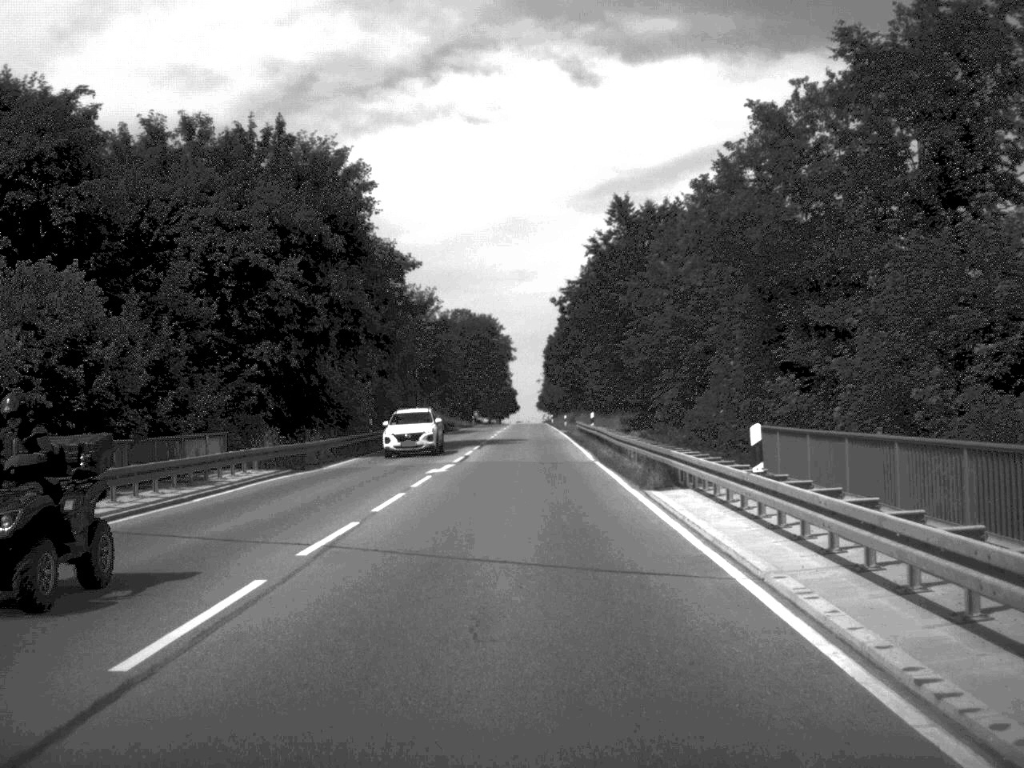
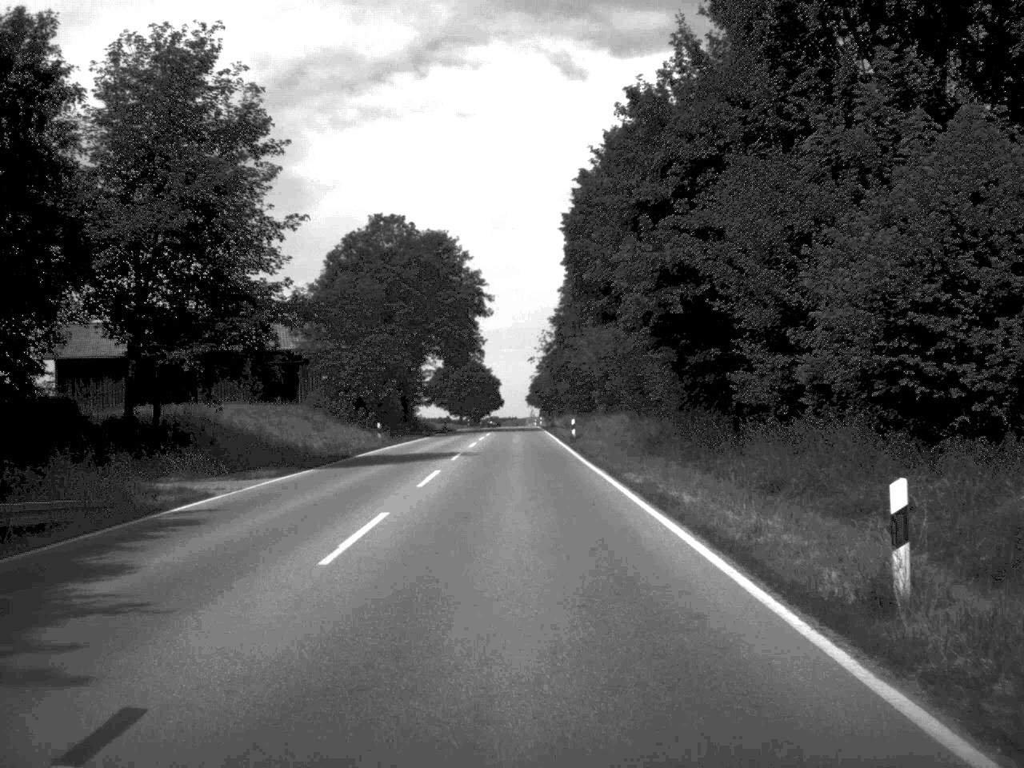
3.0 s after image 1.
(+0.2, +83.7) m; +1°
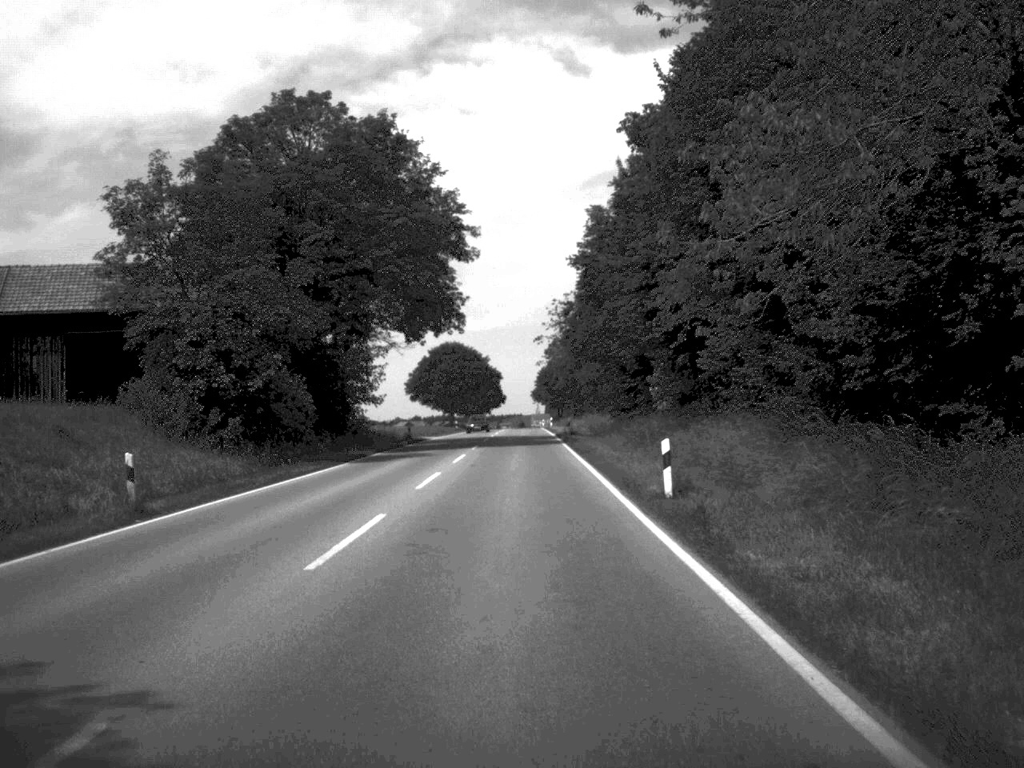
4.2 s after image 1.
(-0.1, +36.7) m; 0°
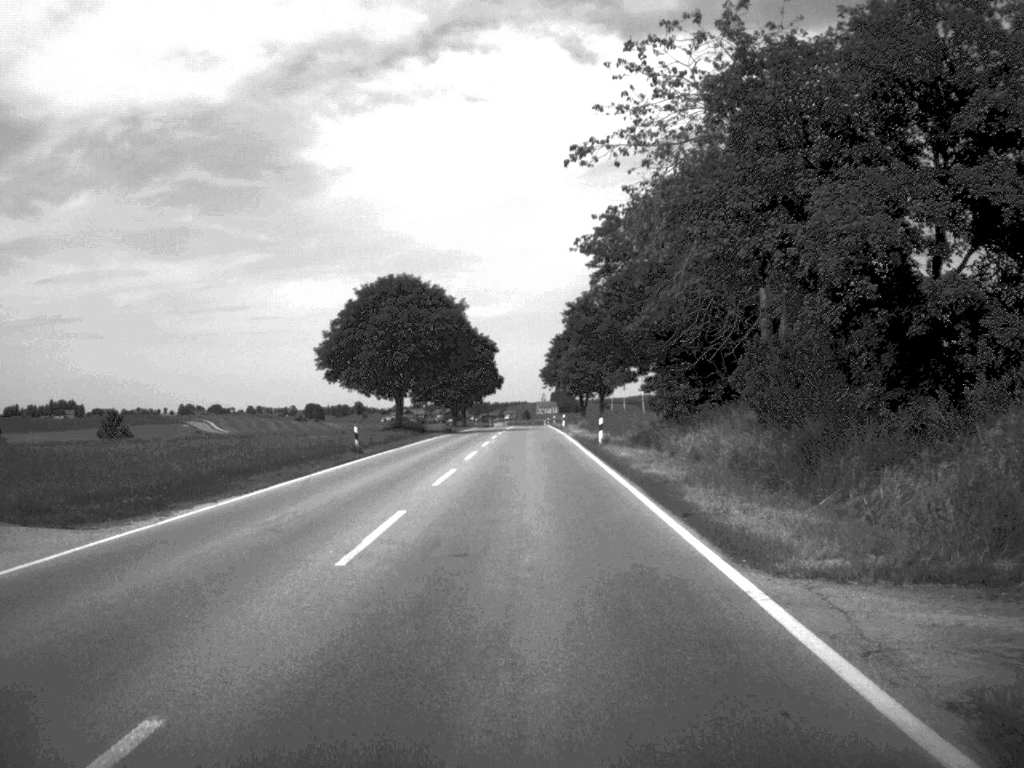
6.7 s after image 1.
(-0.3, +72.4) m; 0°
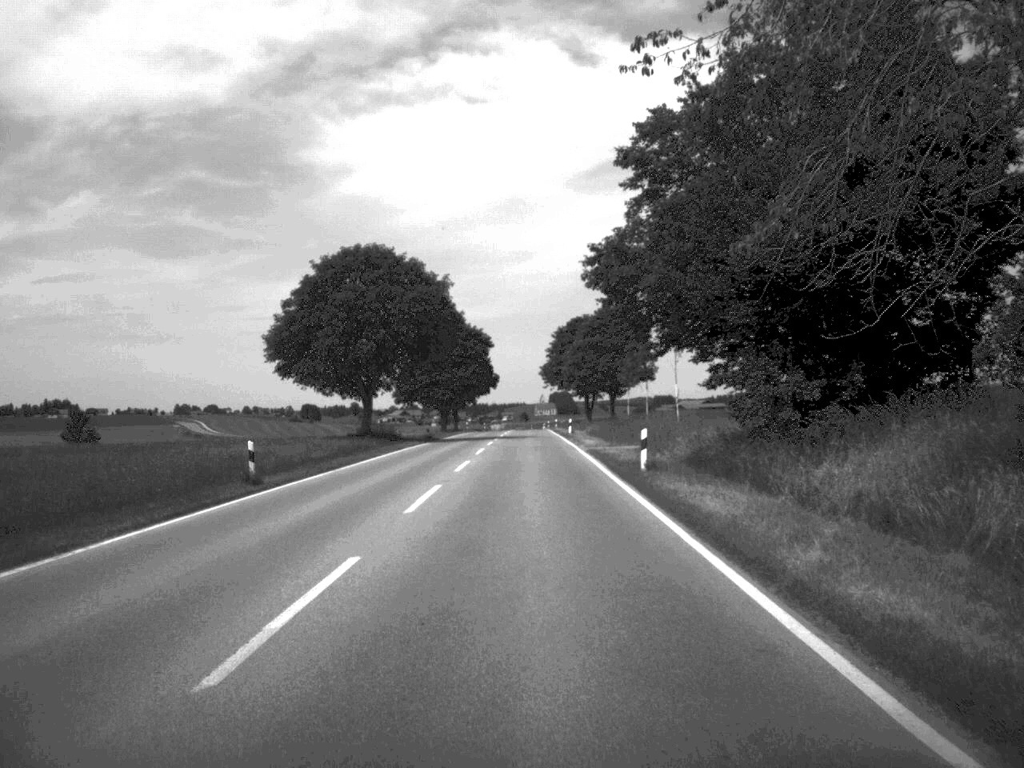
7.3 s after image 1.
(0.0, +17.4) m; 0°
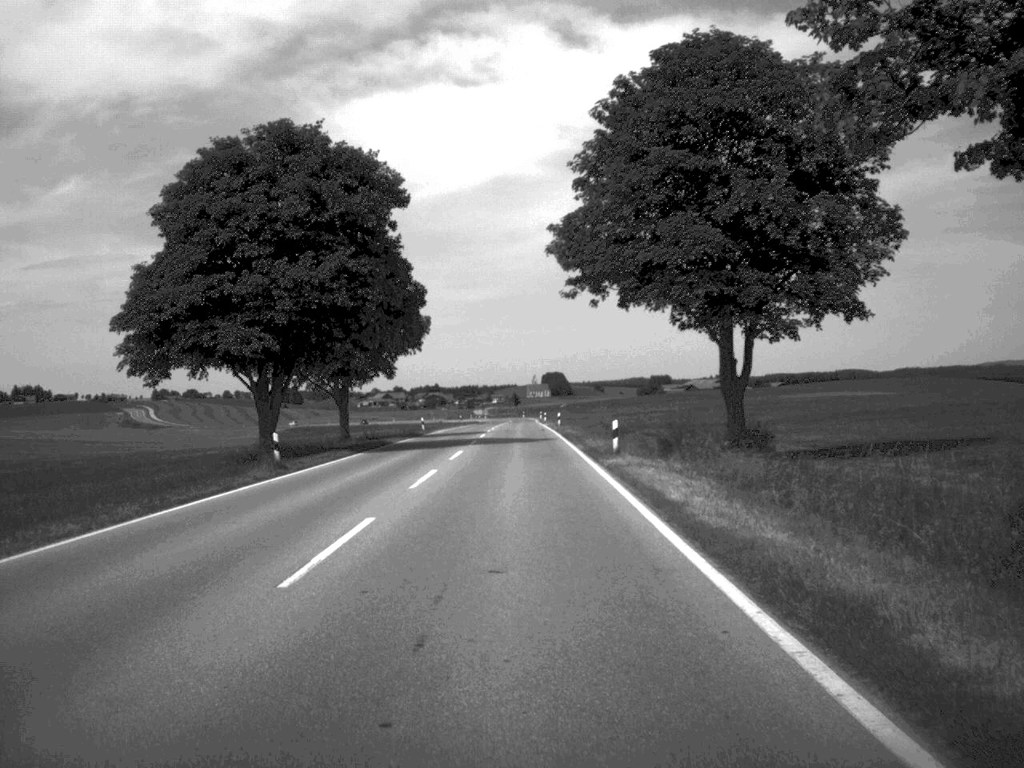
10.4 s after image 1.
(+0.3, +93.1) m; 0°
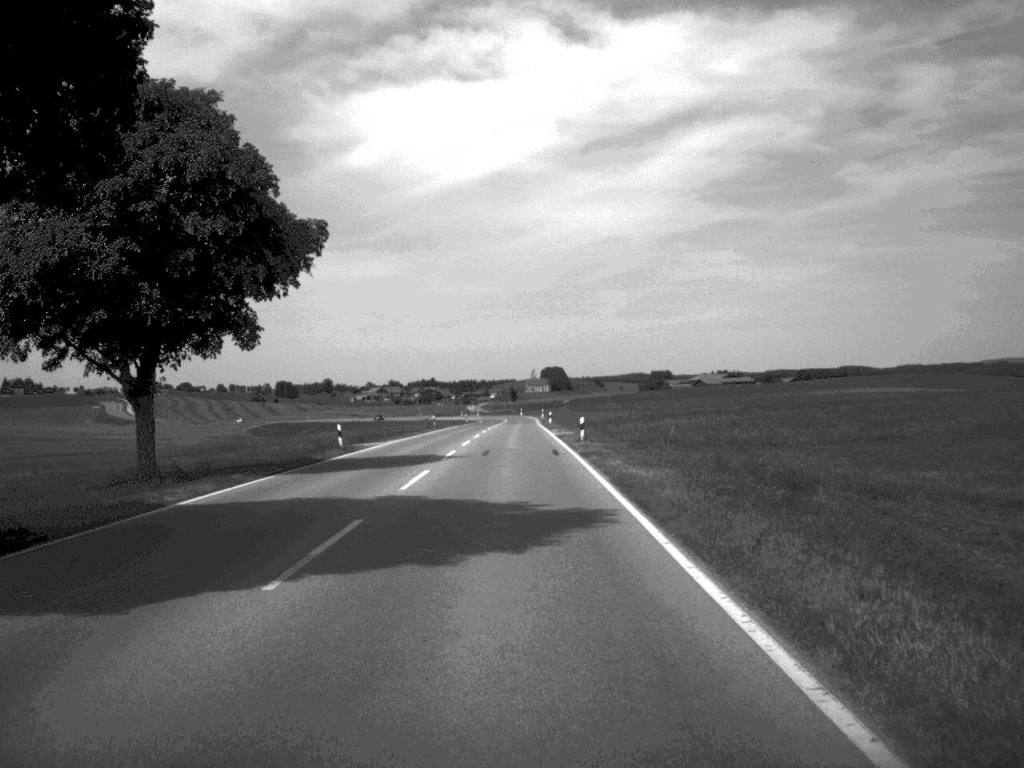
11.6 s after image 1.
(0.0, +36.1) m; 0°
